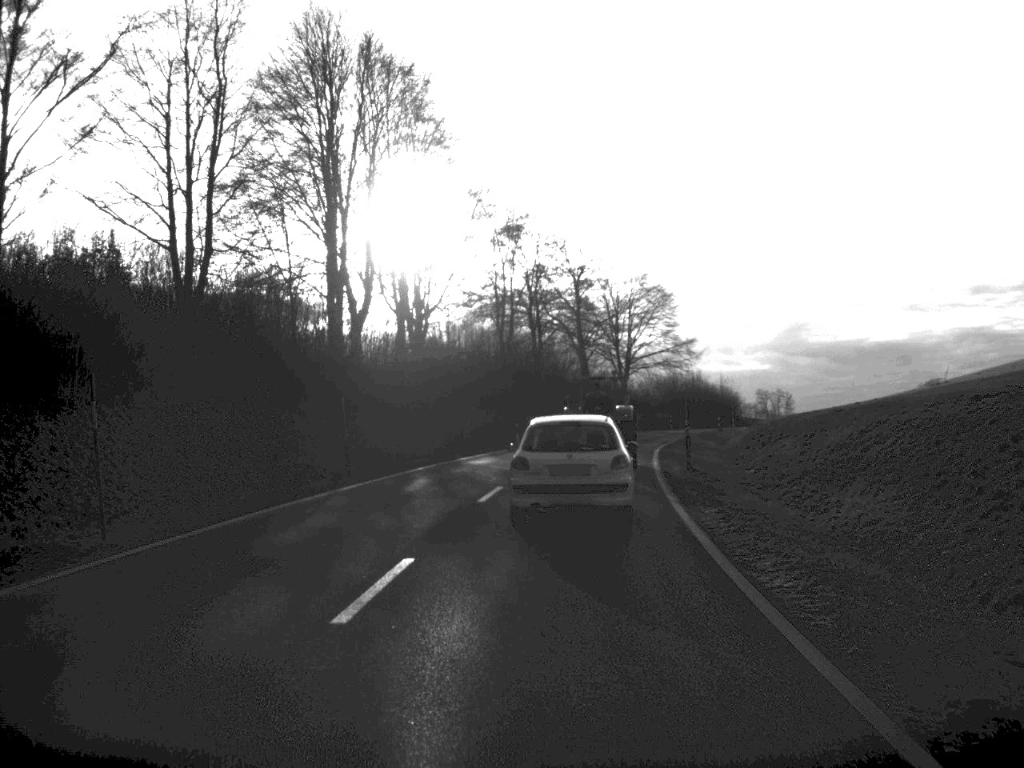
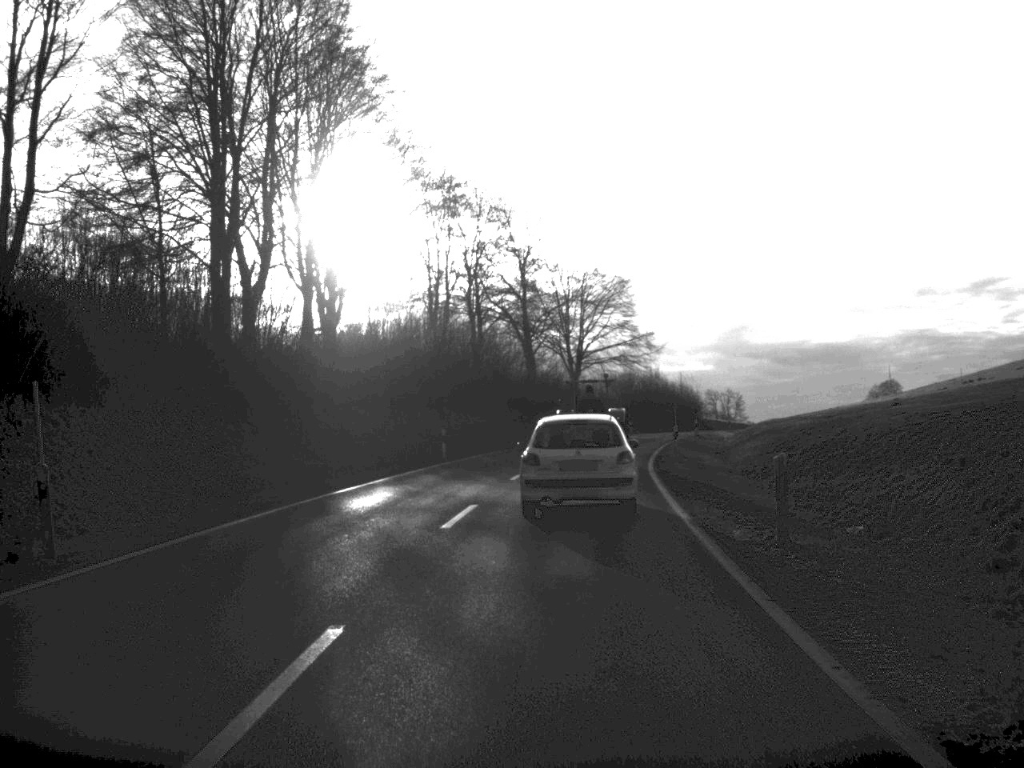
(+0.3, +15.9) m; +3°
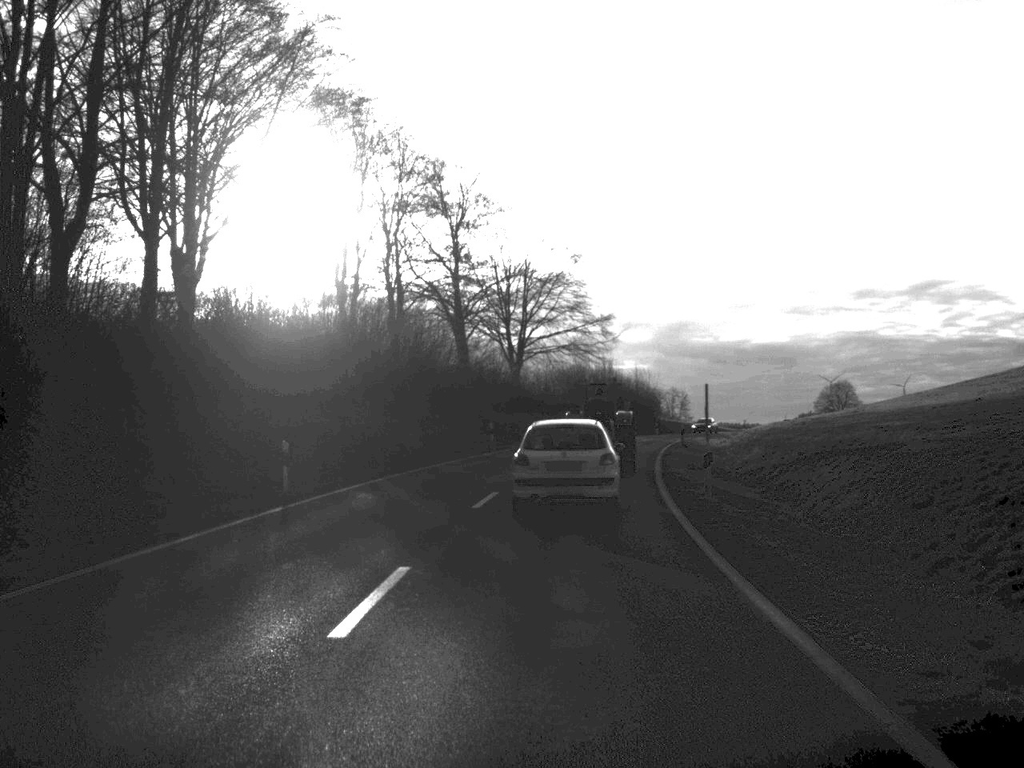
(+0.5, +19.5) m; +3°
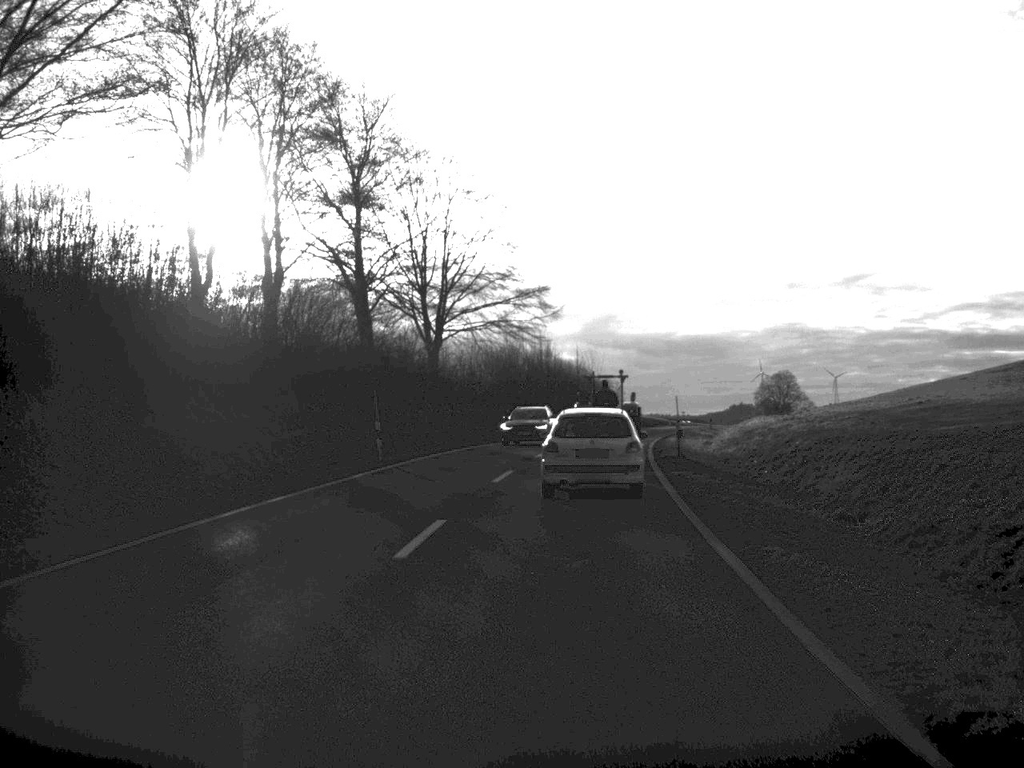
(+0.5, +19.5) m; +3°
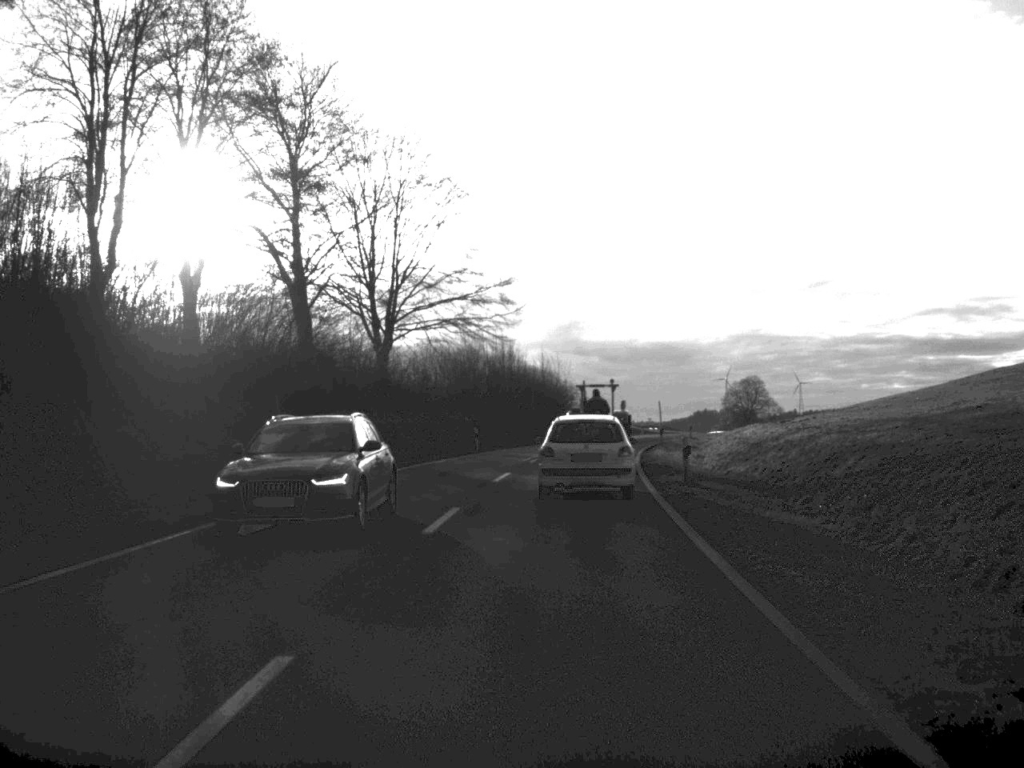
(+0.1, +9.2) m; +2°
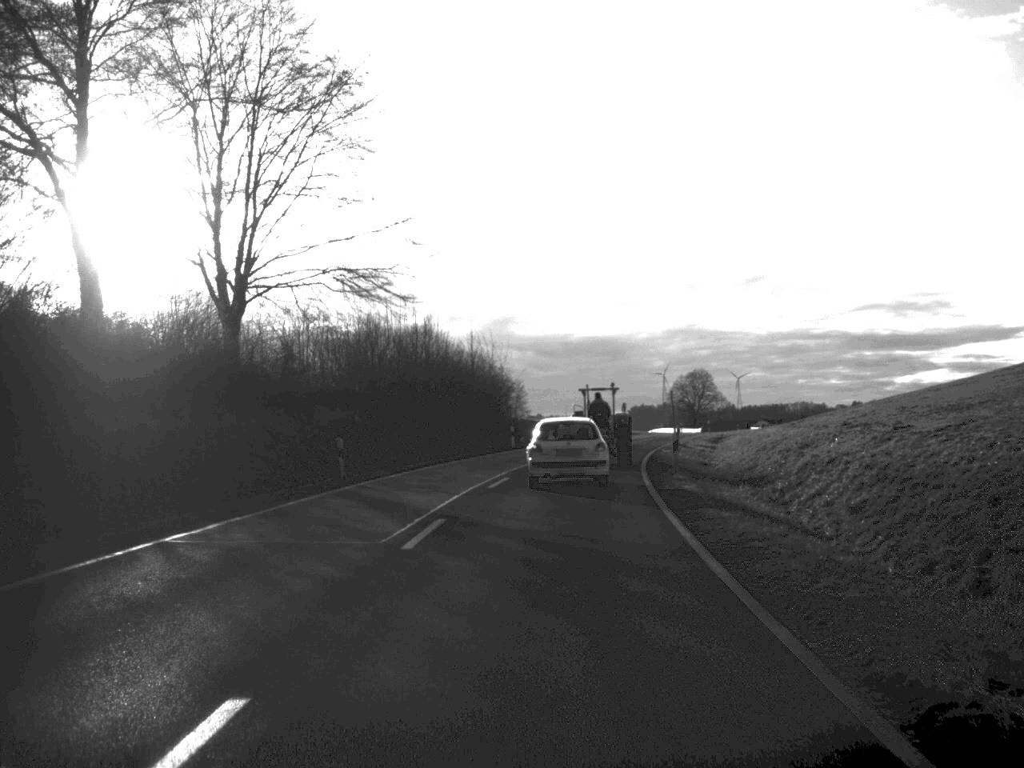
(+0.6, +24.4) m; +3°
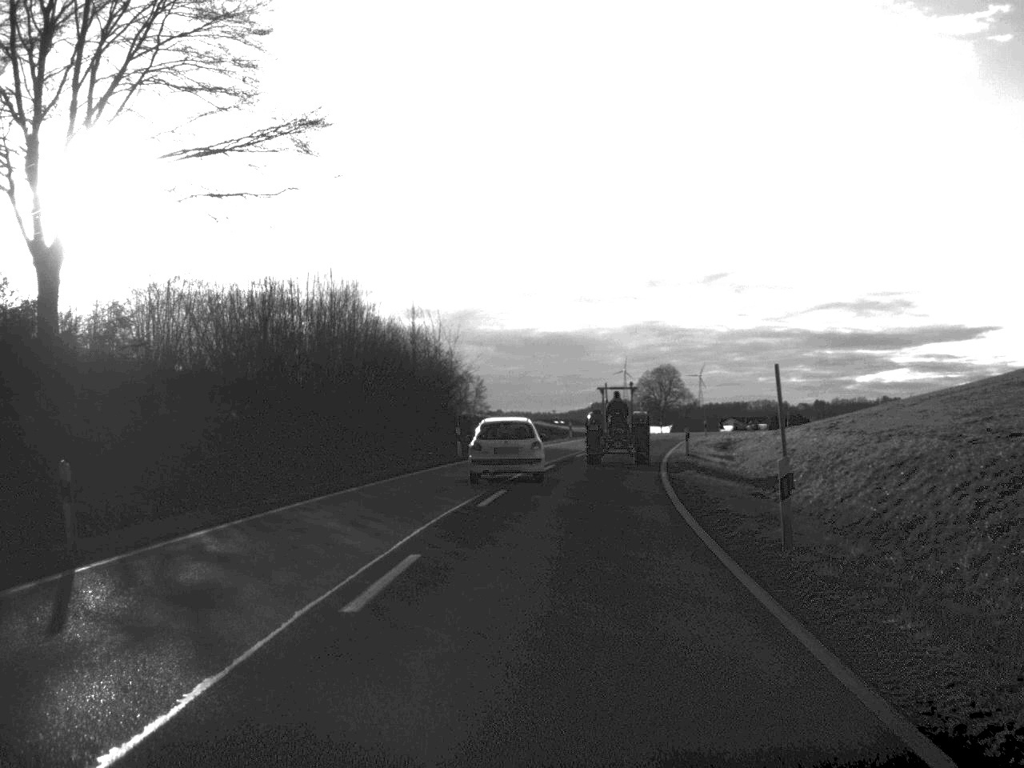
(+0.2, +16.6) m; +2°
